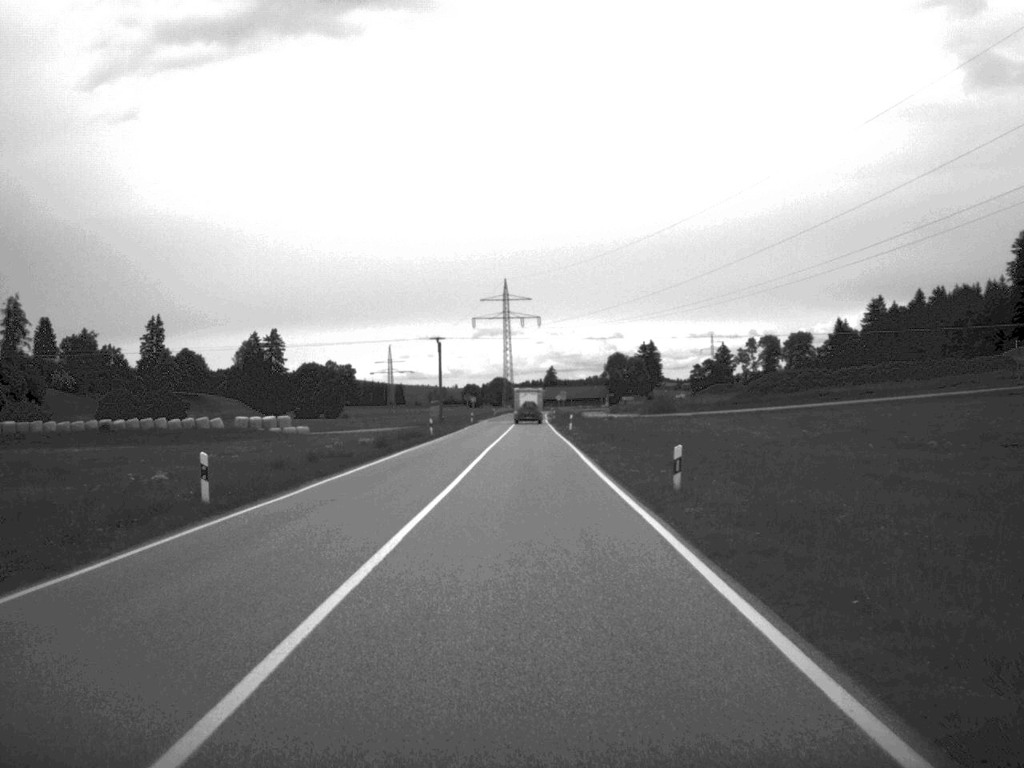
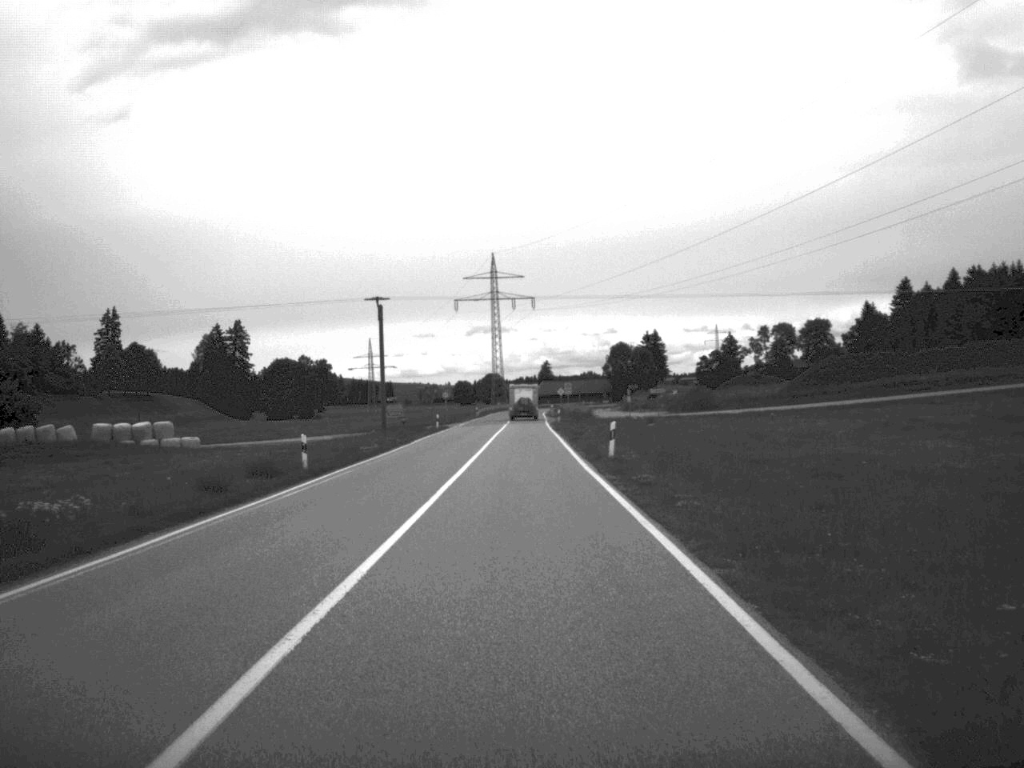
(+0.1, +38.6) m; 0°
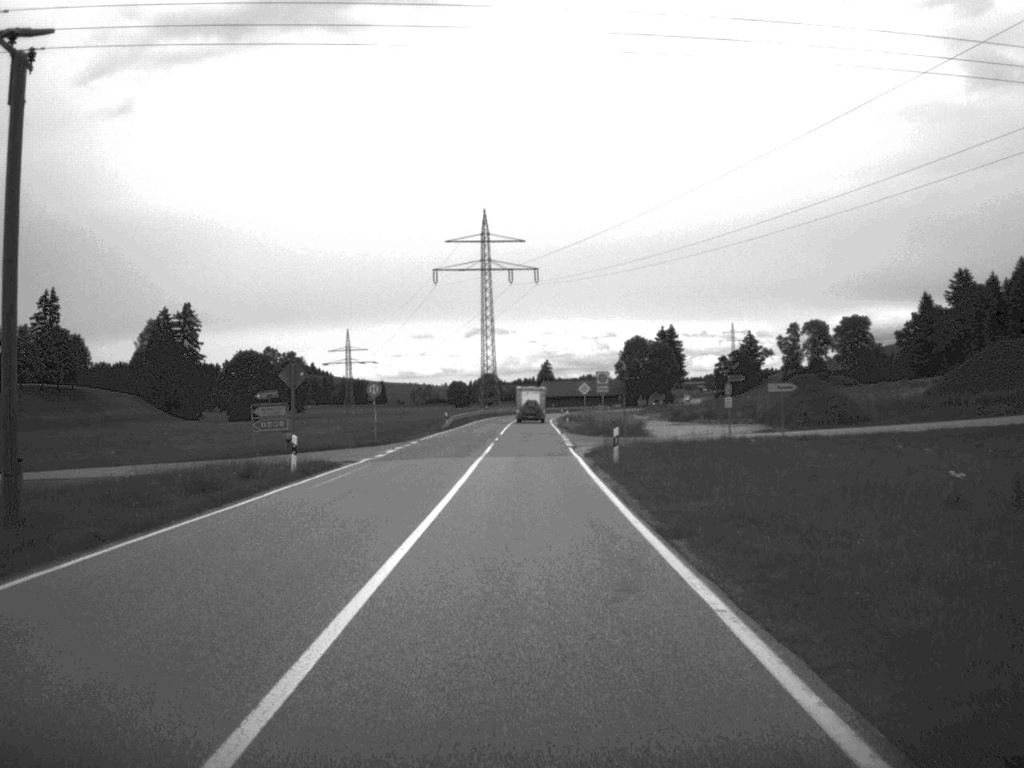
(-0.2, +50.4) m; 0°
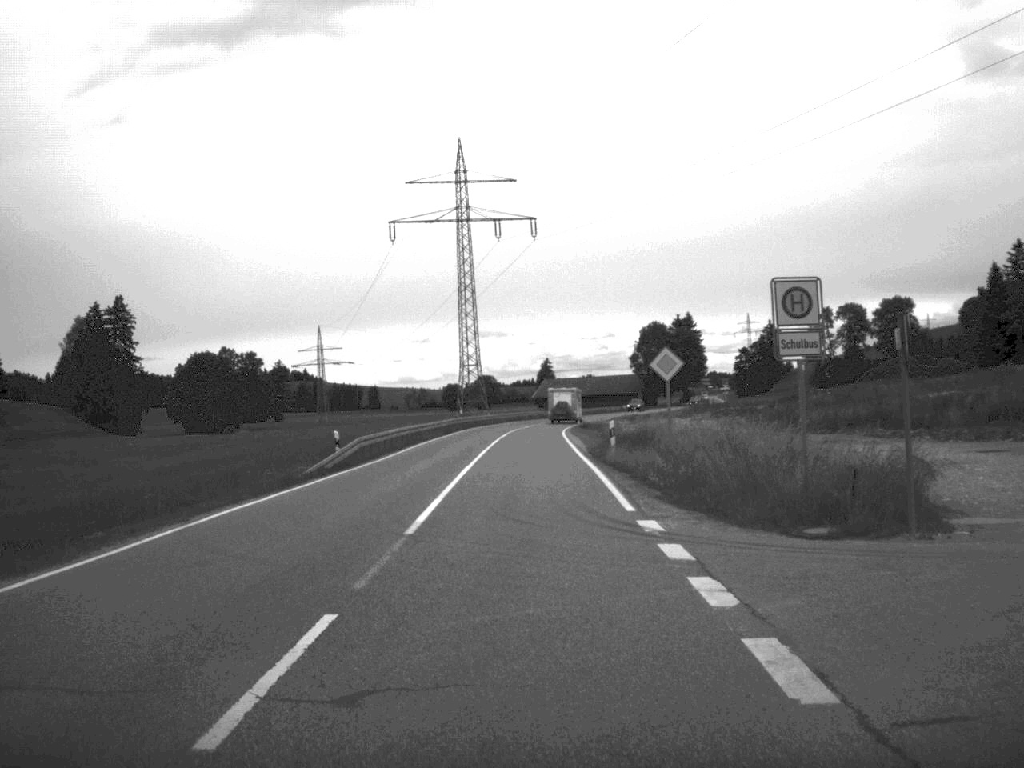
(+0.1, +46.6) m; 0°
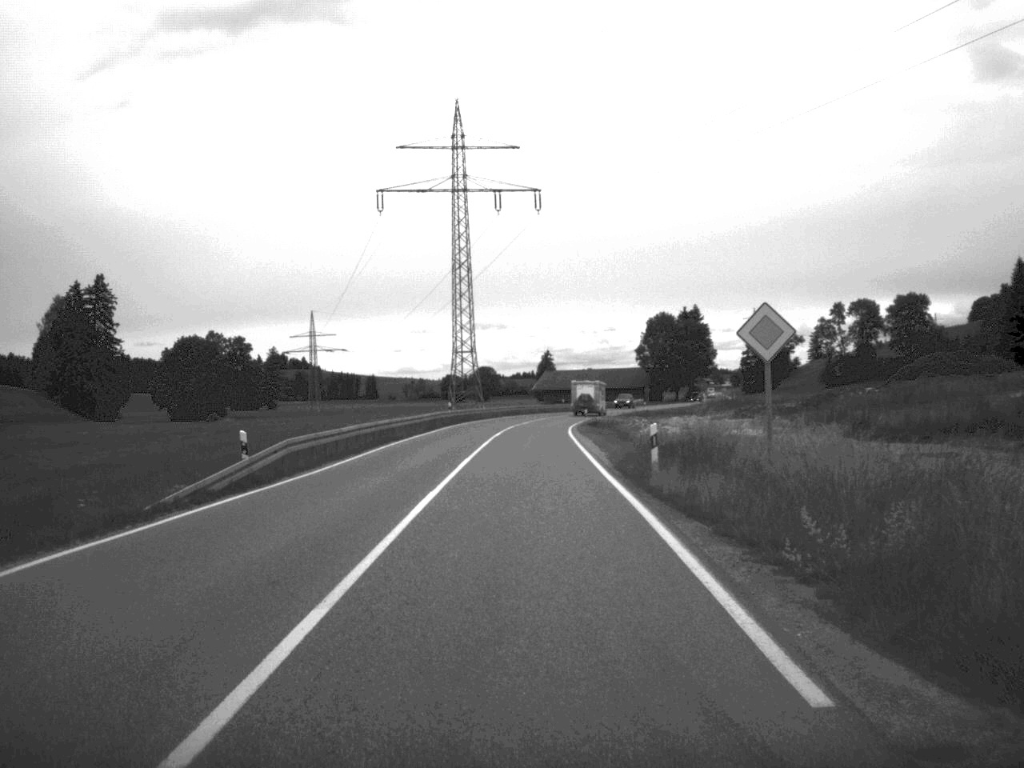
(0.0, +12.0) m; 0°
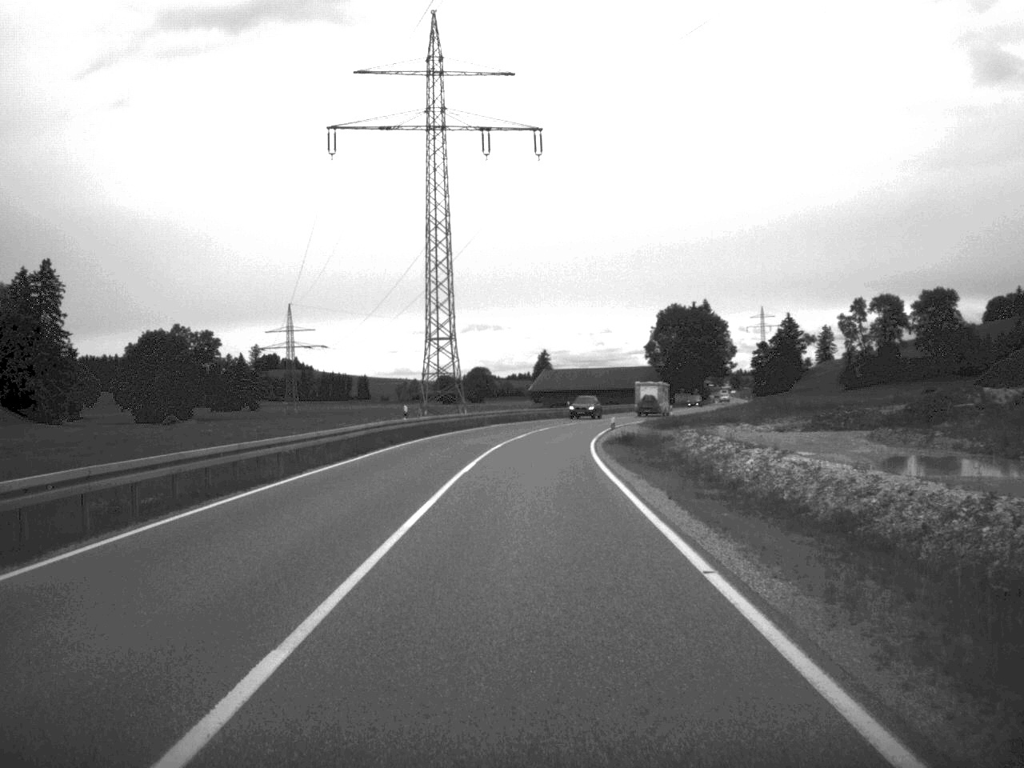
(0.0, +24.9) m; 0°
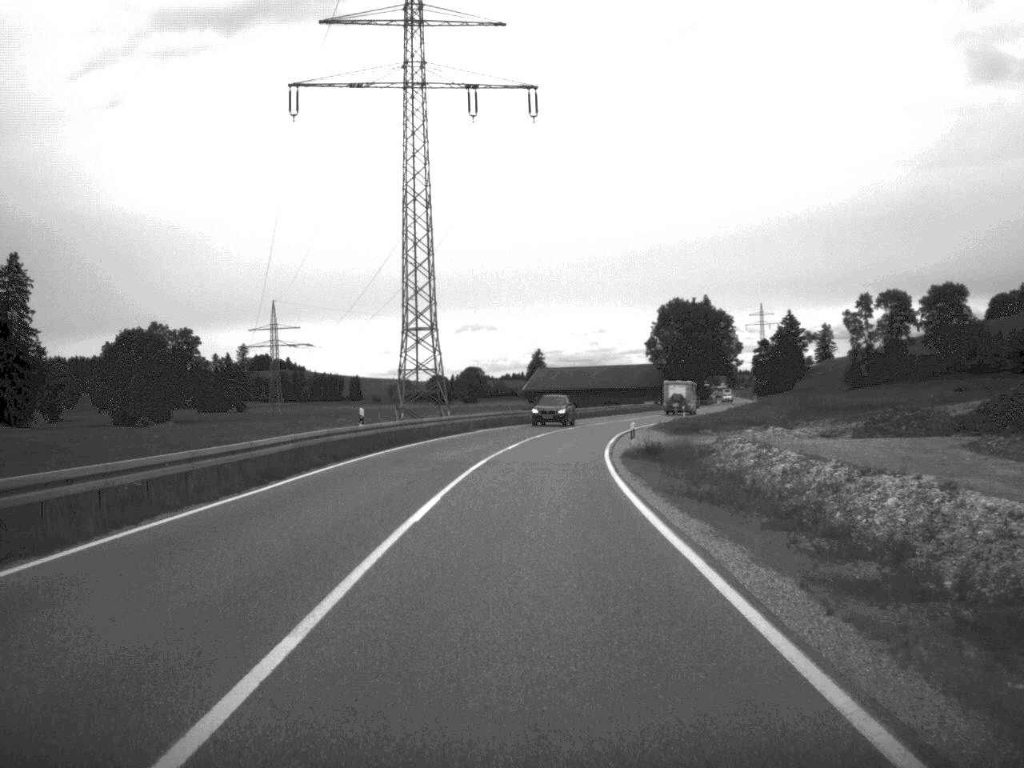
(0.0, +11.2) m; 0°
